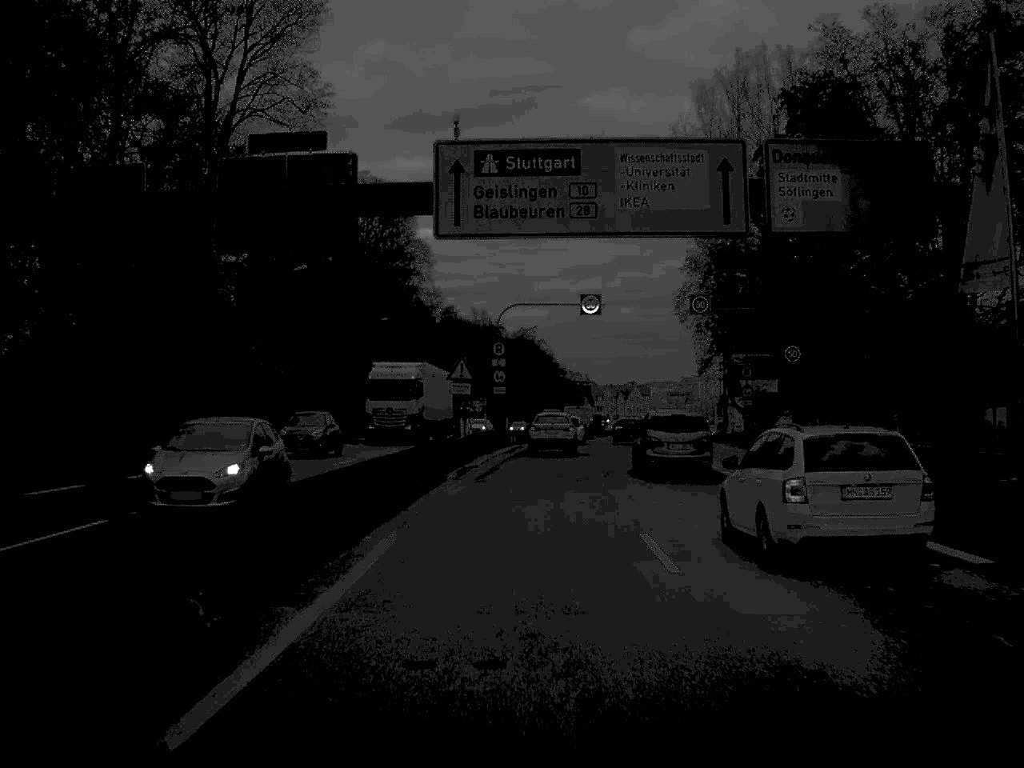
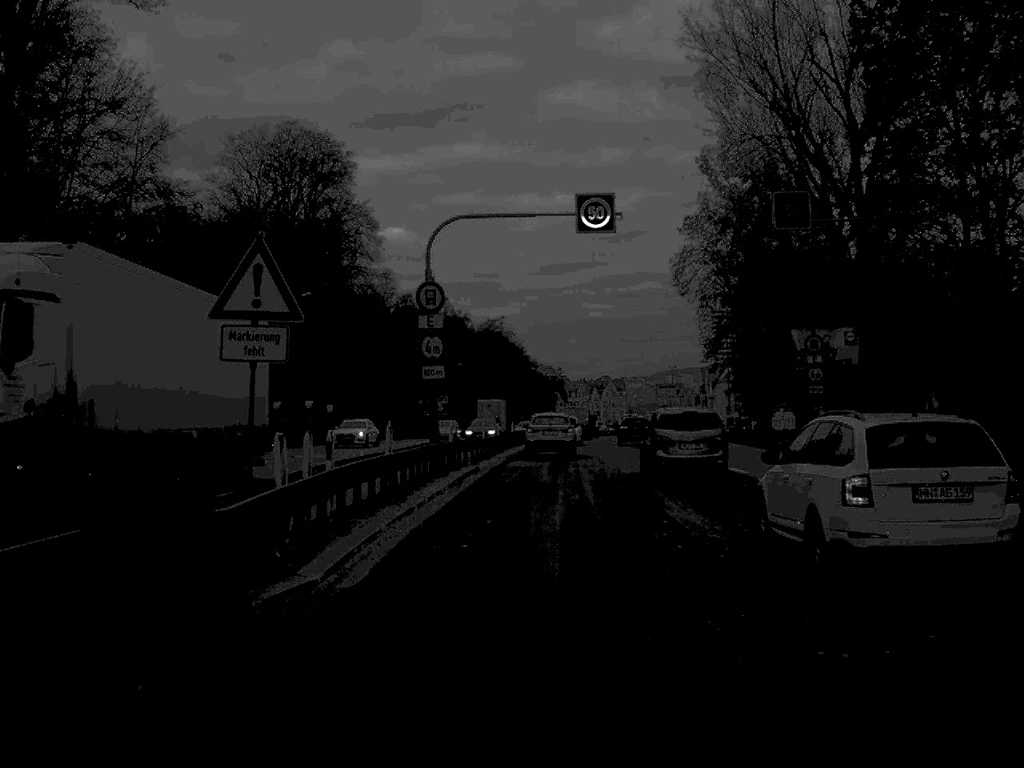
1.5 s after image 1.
(+0.2, +23.1) m; +1°
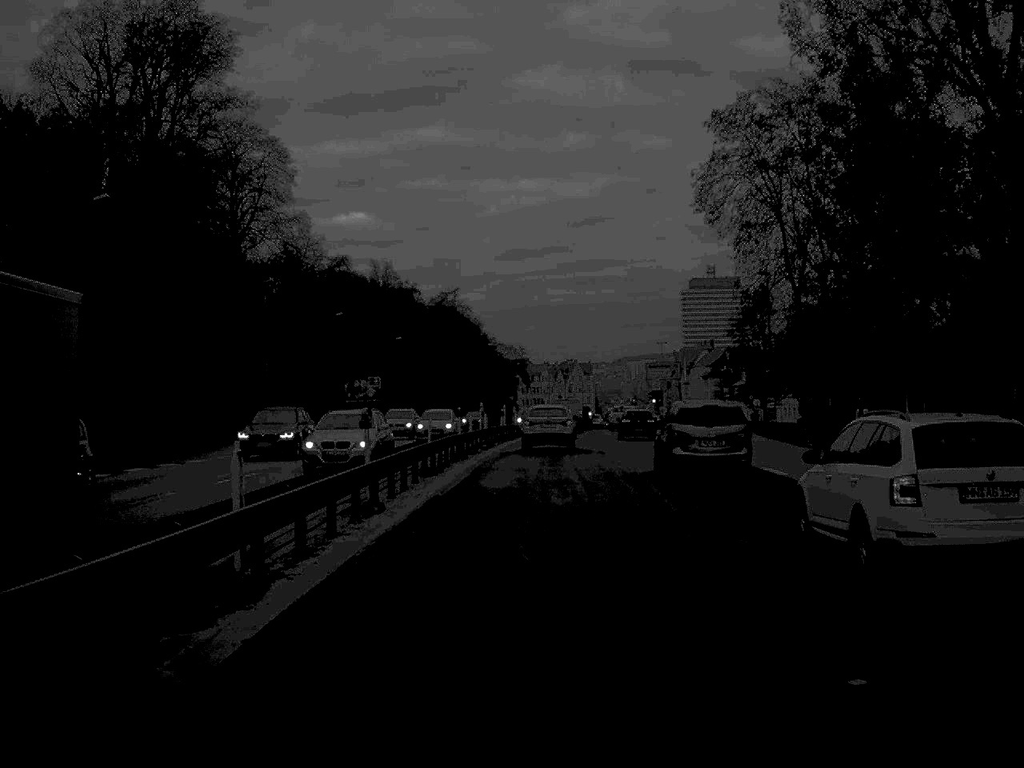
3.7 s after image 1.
(+0.5, +33.3) m; +2°
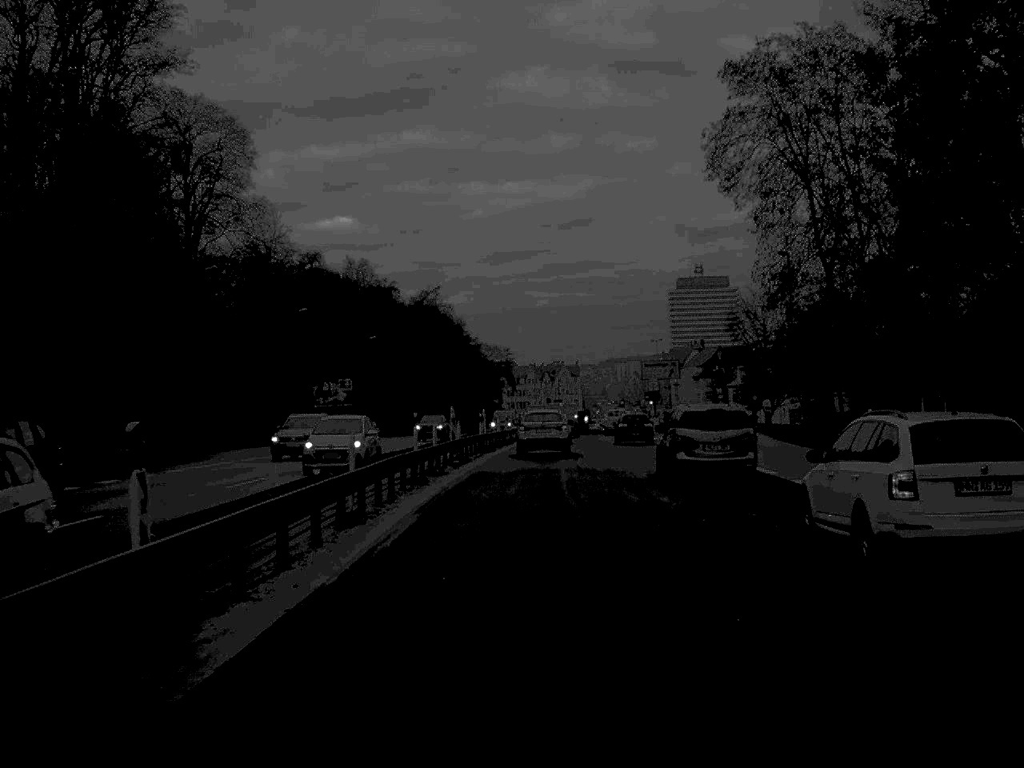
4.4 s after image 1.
(+0.1, +10.4) m; +1°
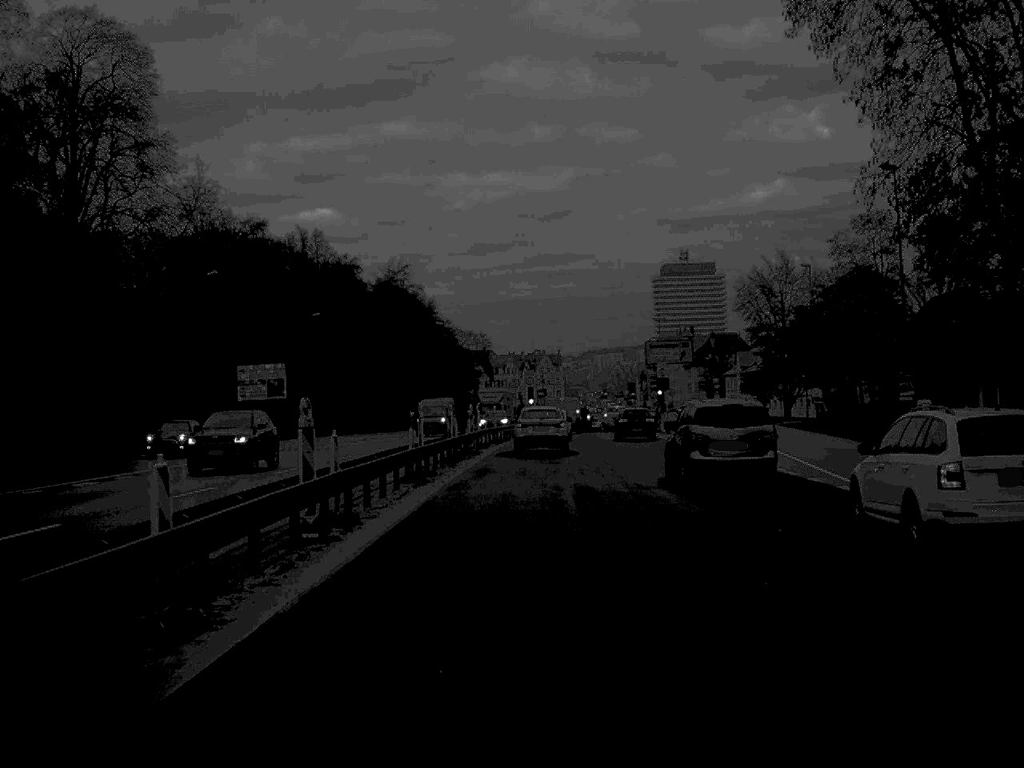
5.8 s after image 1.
(+0.2, +22.1) m; +1°
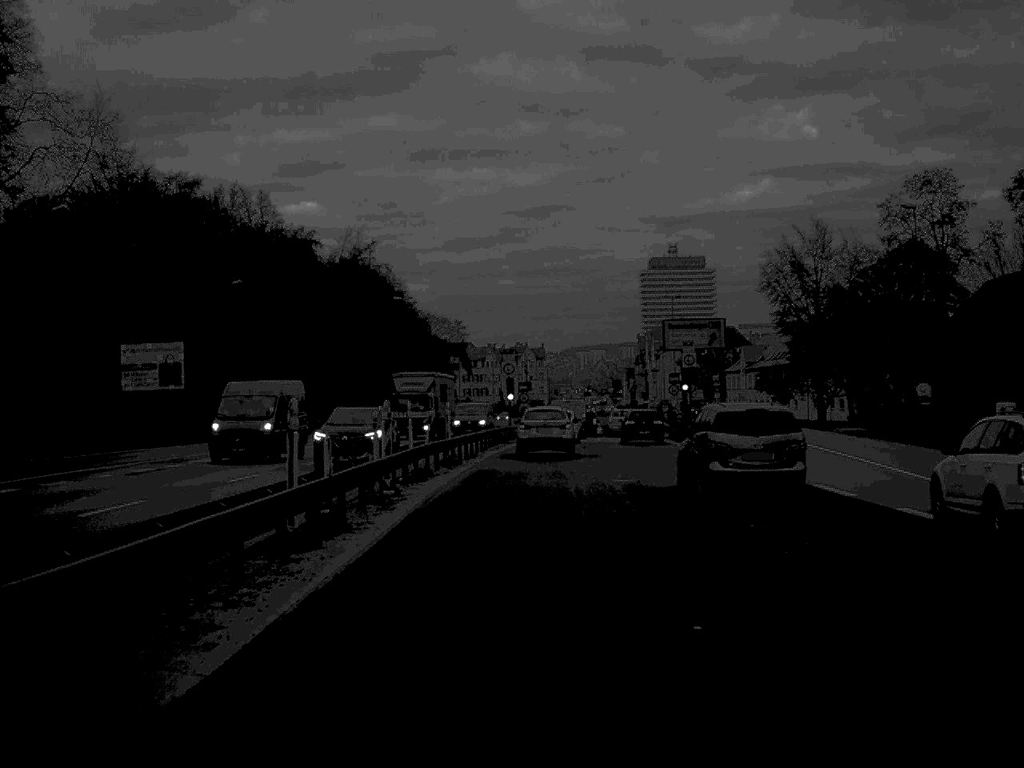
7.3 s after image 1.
(+0.2, +22.6) m; +1°
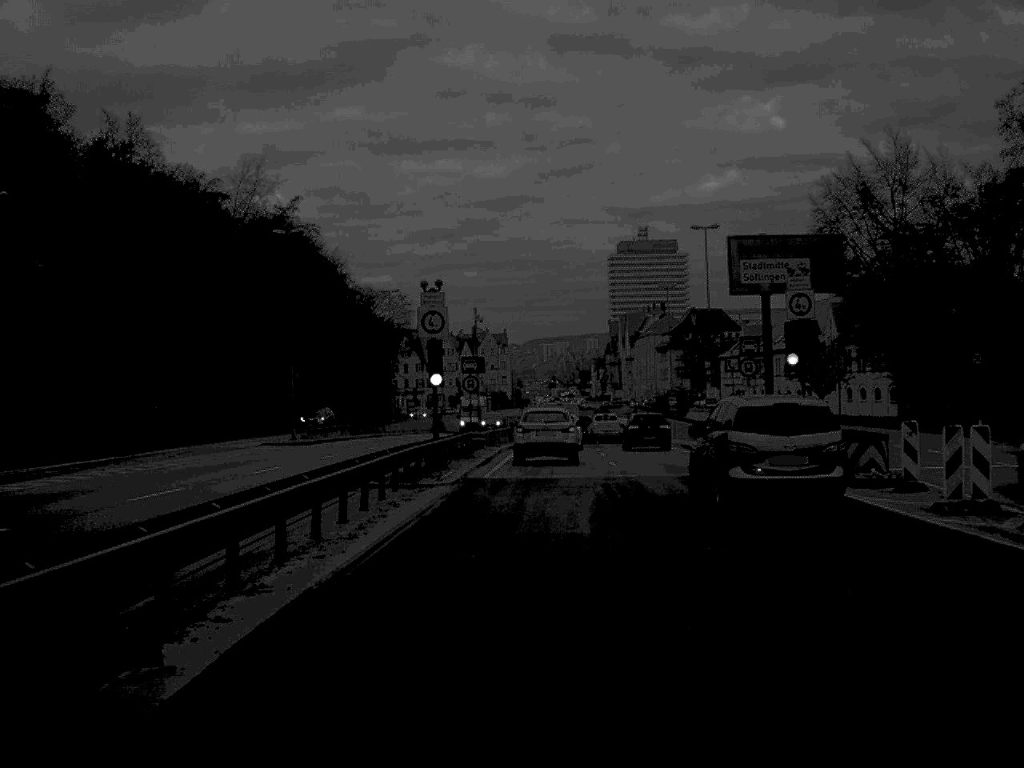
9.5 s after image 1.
(+0.4, +32.5) m; +2°
